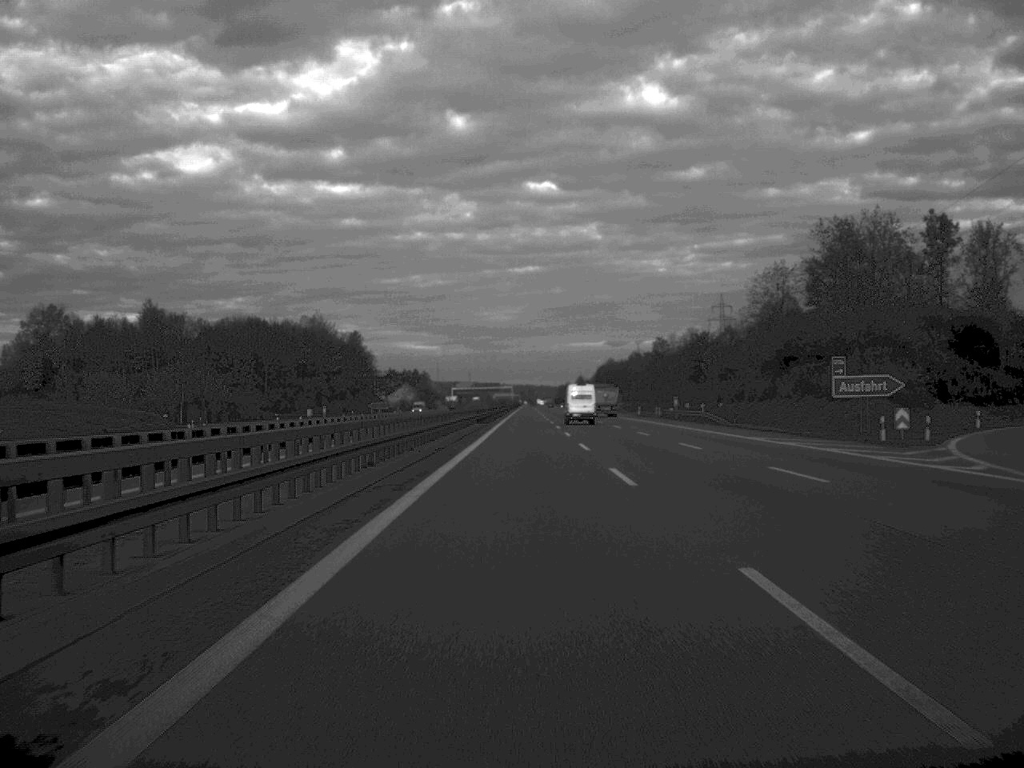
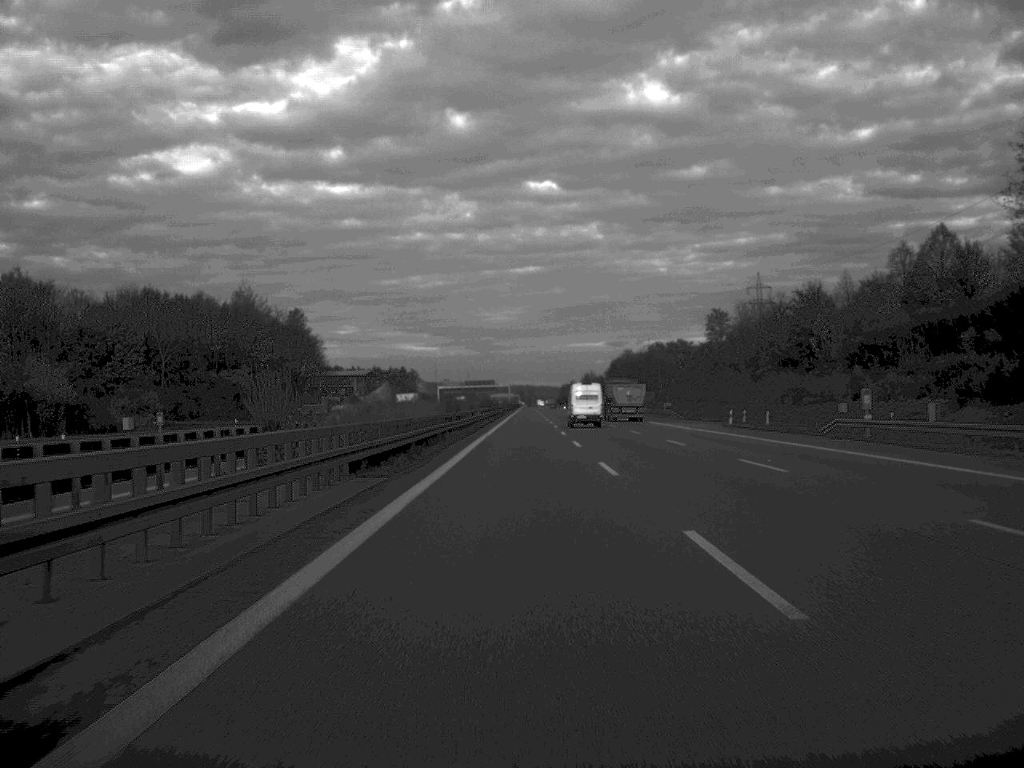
(0.0, +68.0) m; 0°
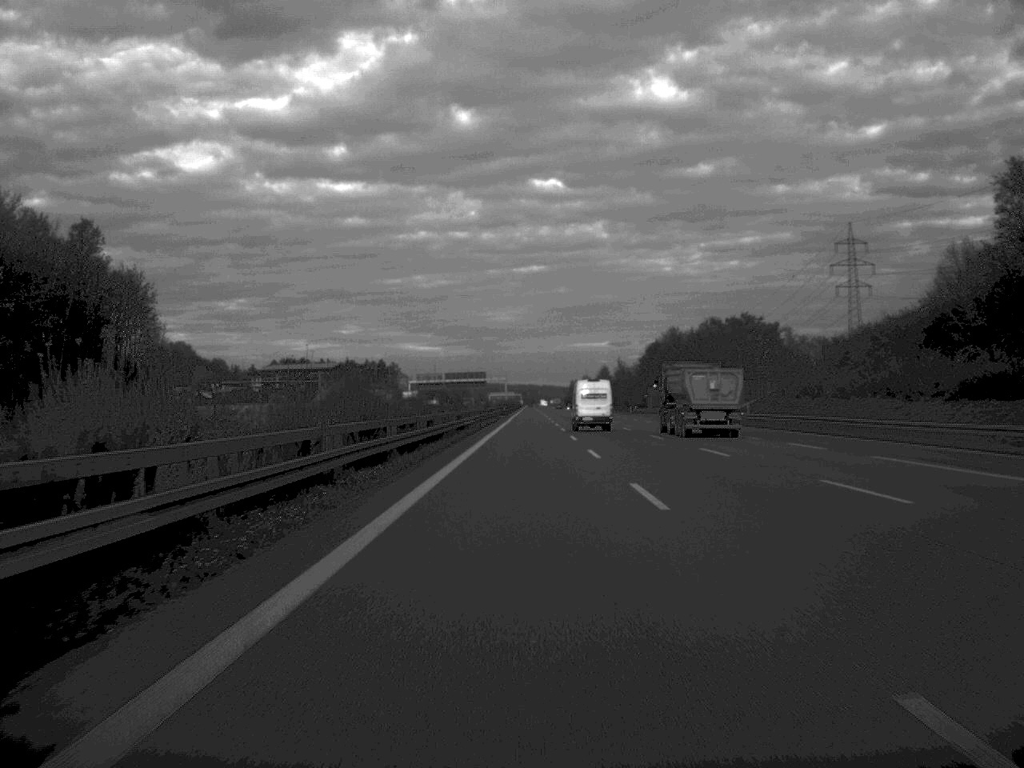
(-0.1, +98.2) m; 0°
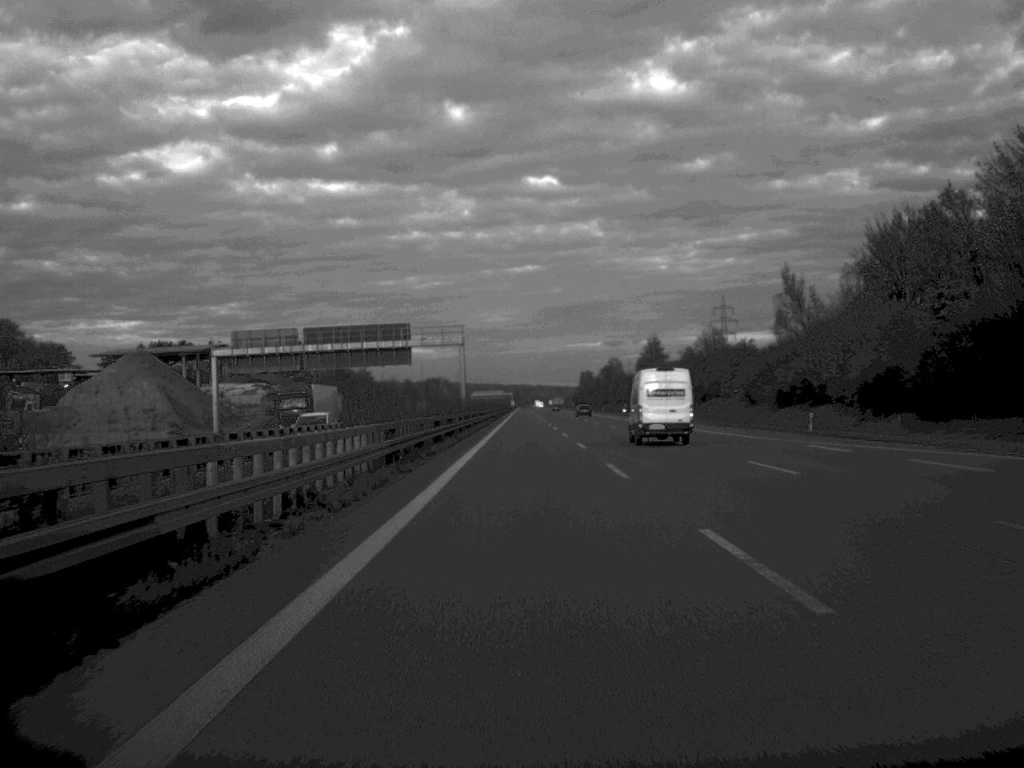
(+0.3, +170.6) m; 0°
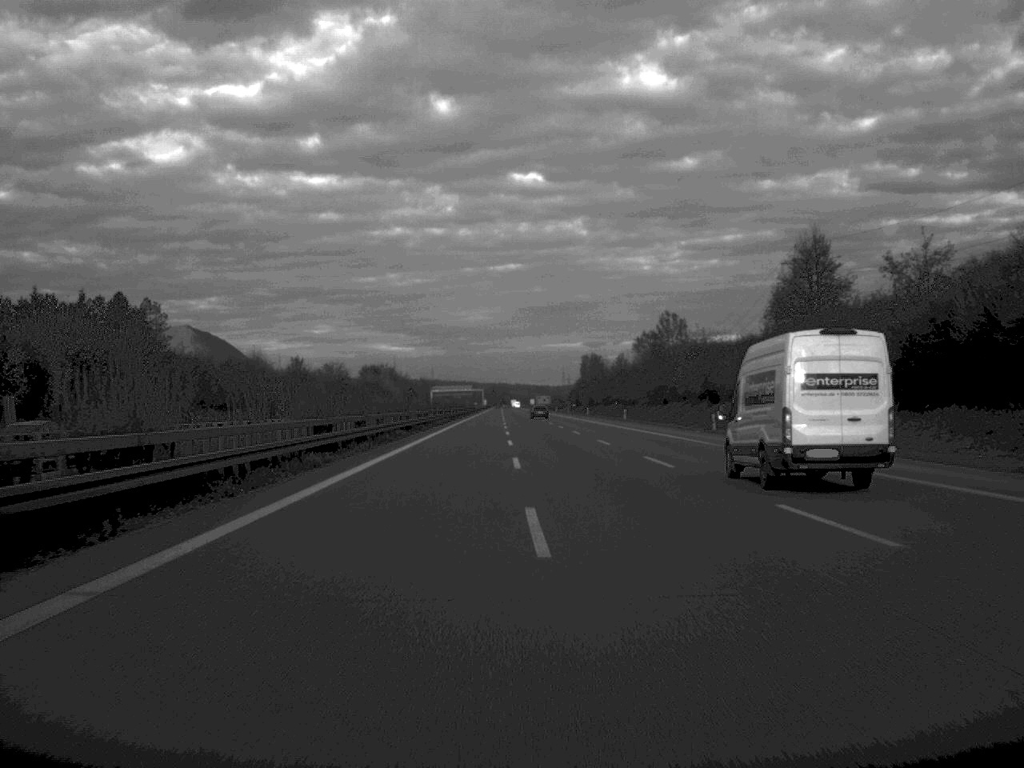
(+1.2, +139.6) m; +1°
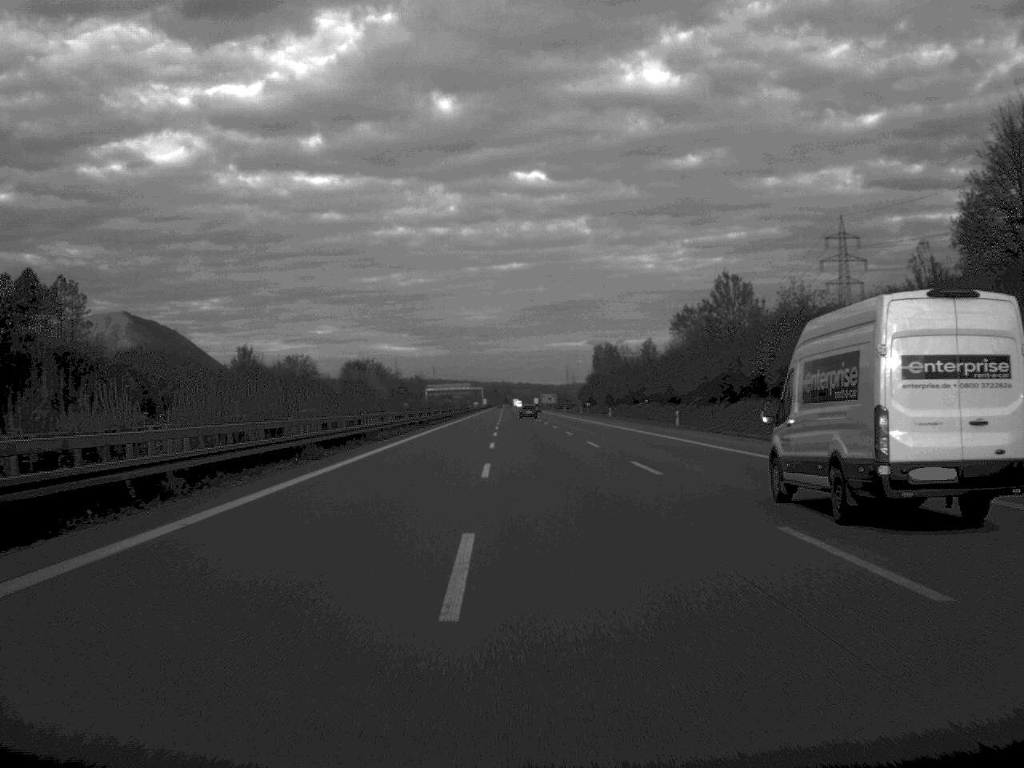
(0.0, +39.3) m; 0°
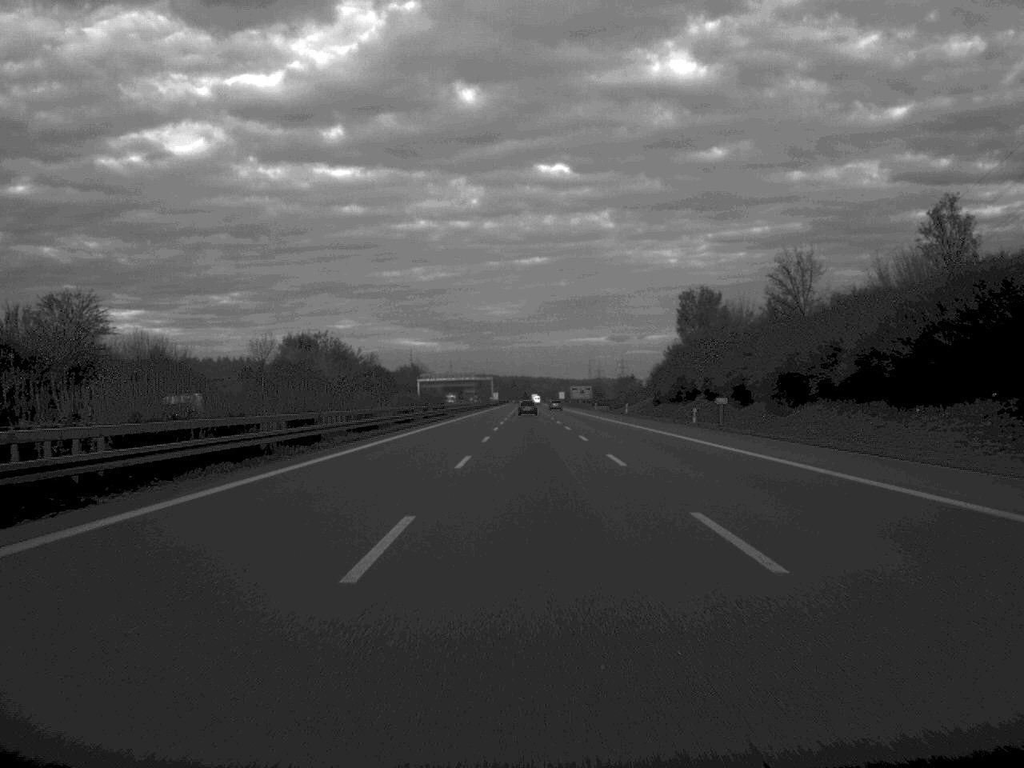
(-0.9, +105.3) m; -1°
